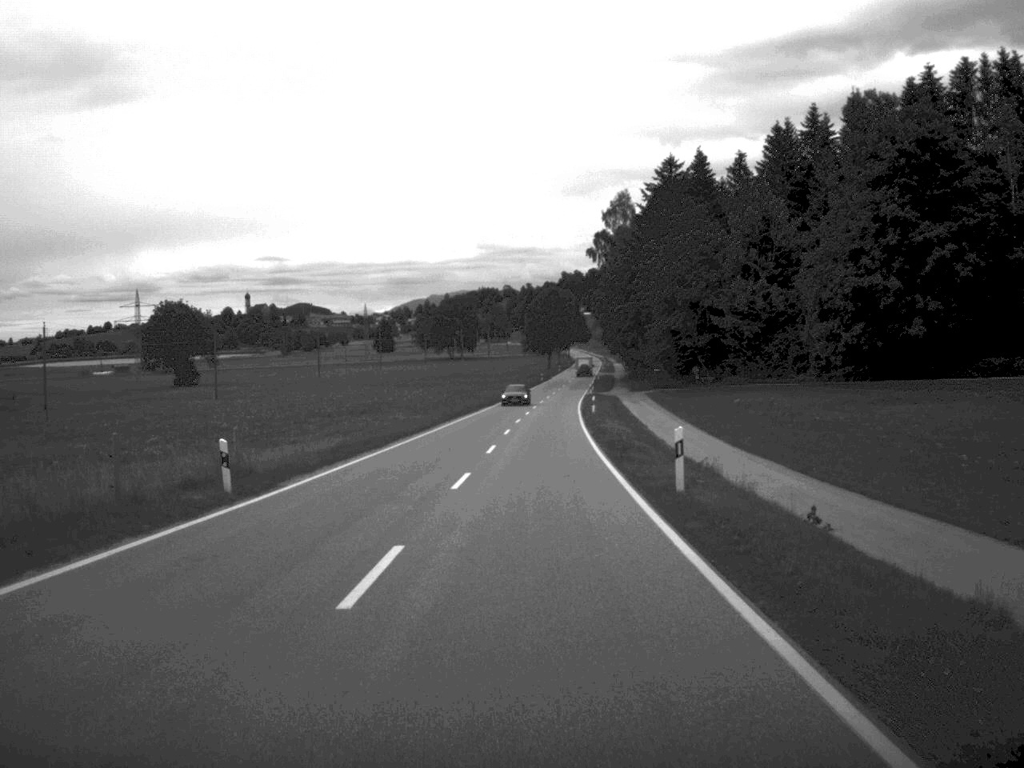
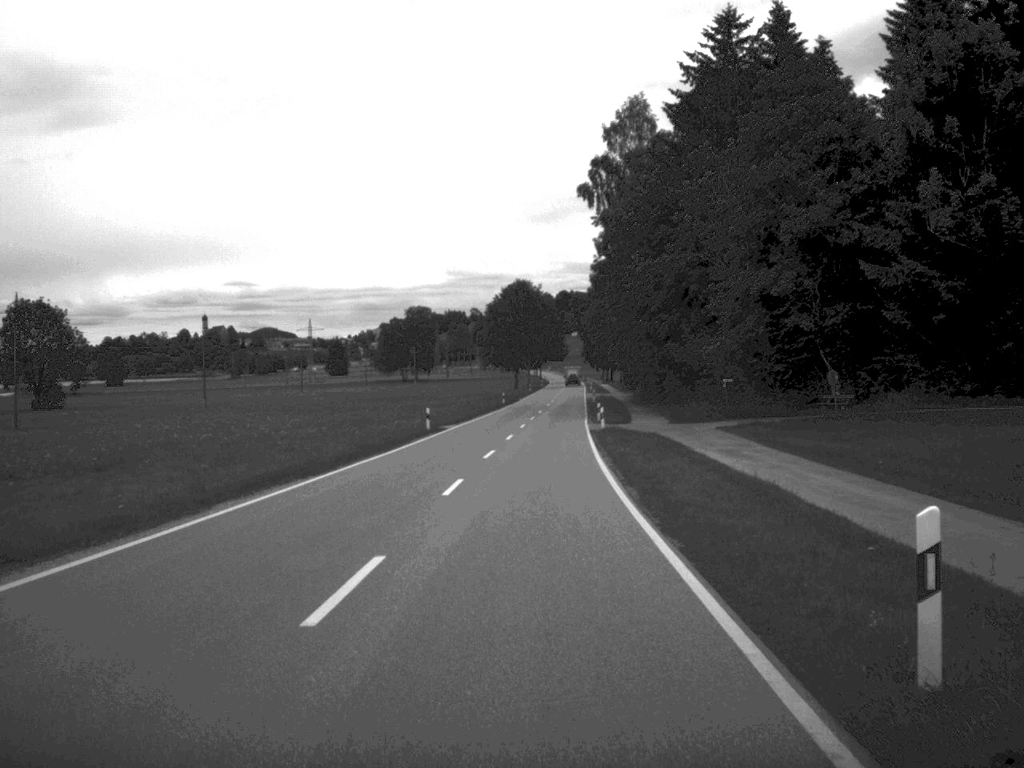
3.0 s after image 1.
(+1.1, +60.2) m; +1°
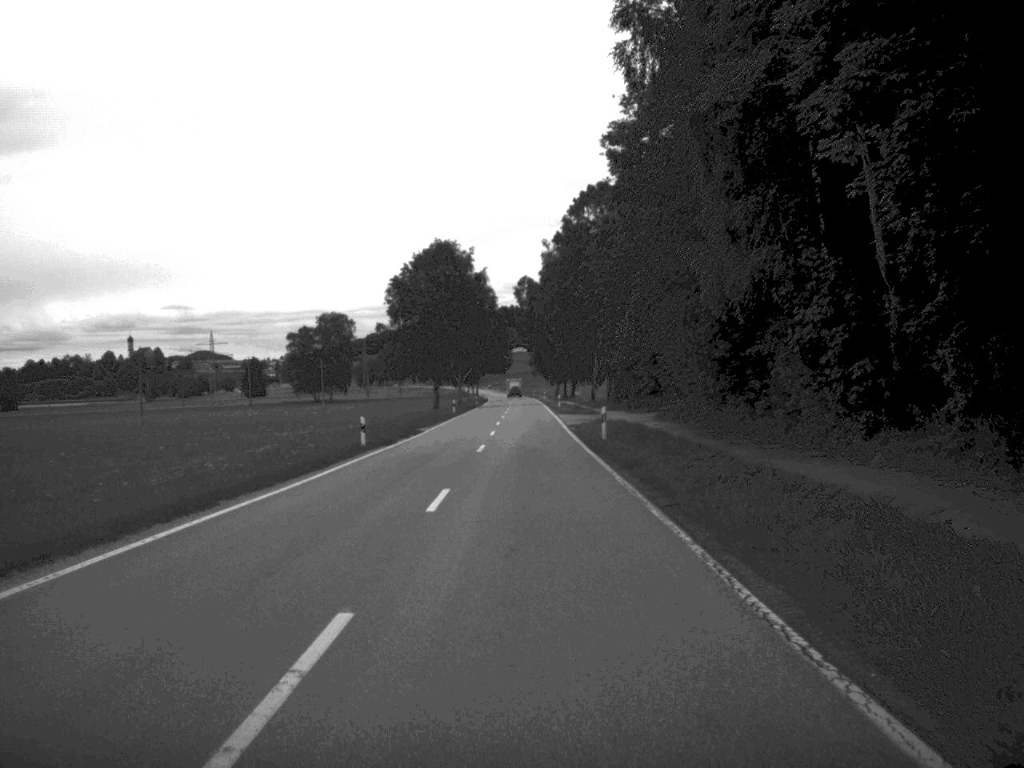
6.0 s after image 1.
(+1.2, +63.3) m; +3°
